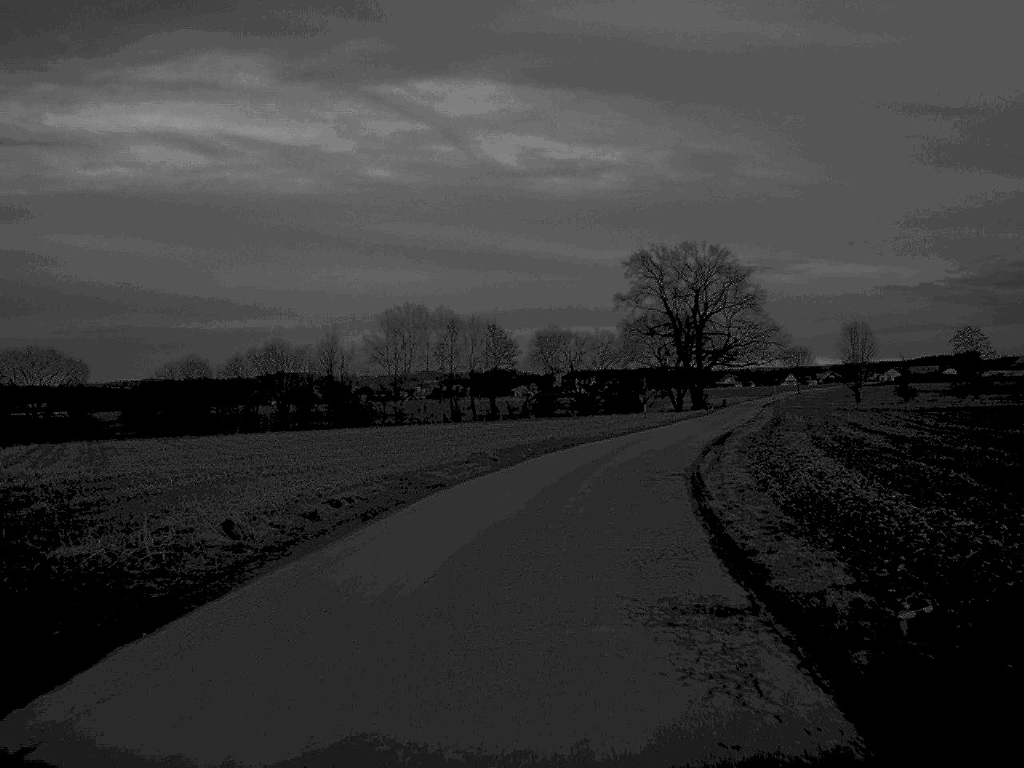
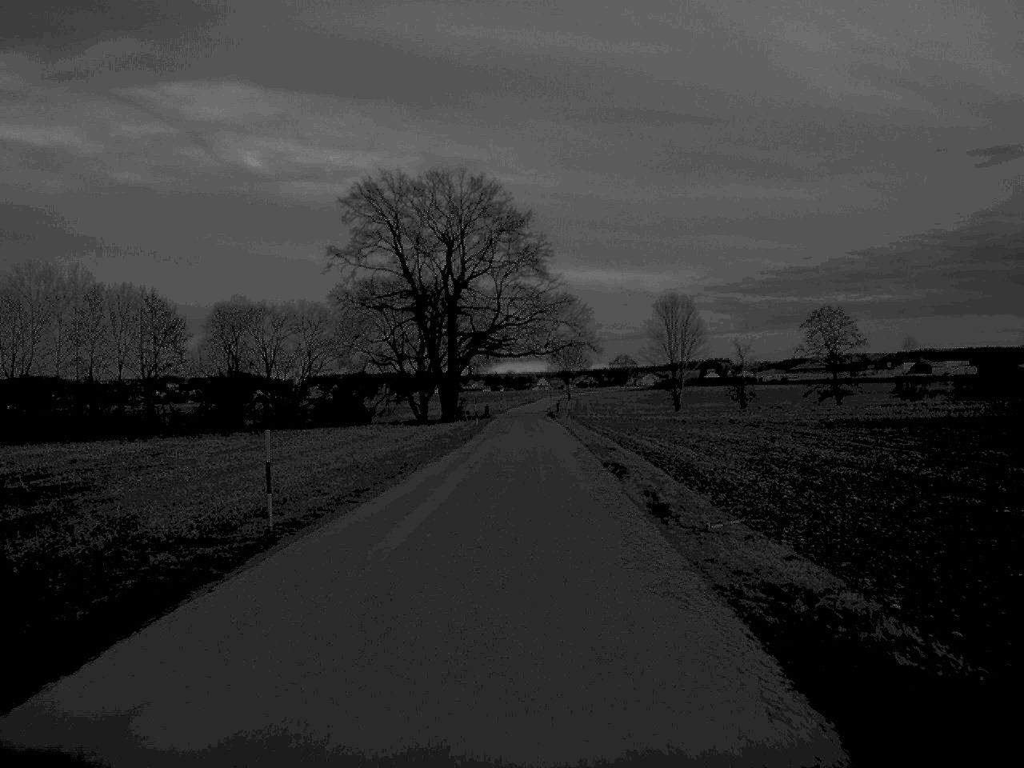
(+6.1, +51.7) m; +11°
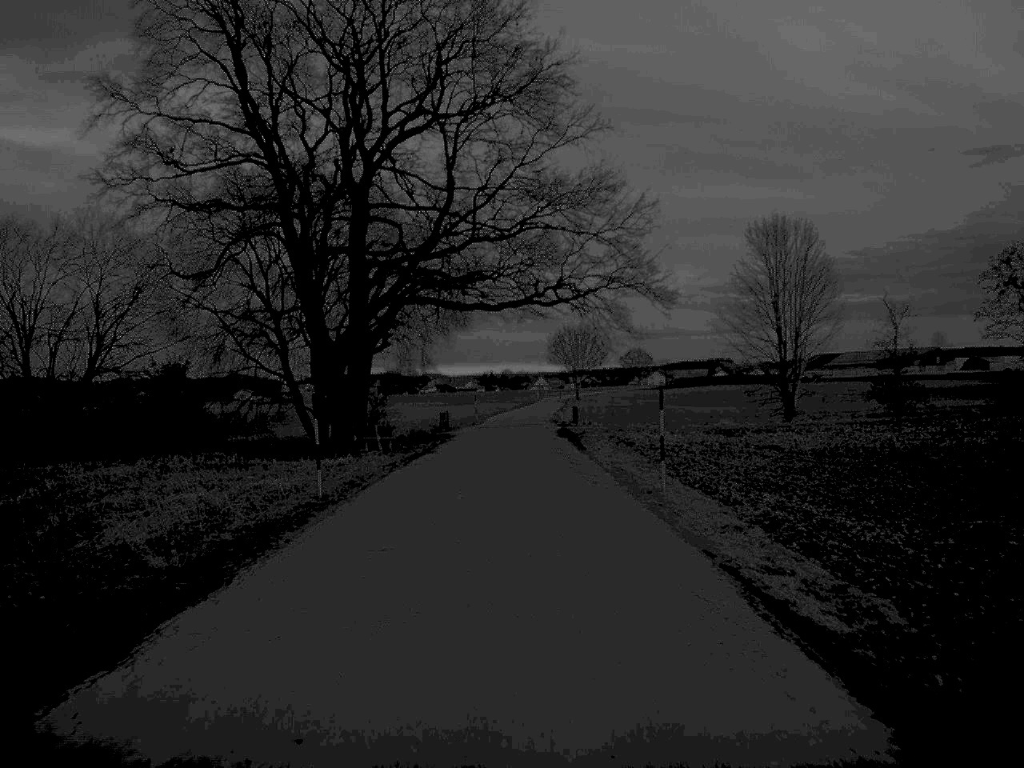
(+0.4, +55.5) m; 0°
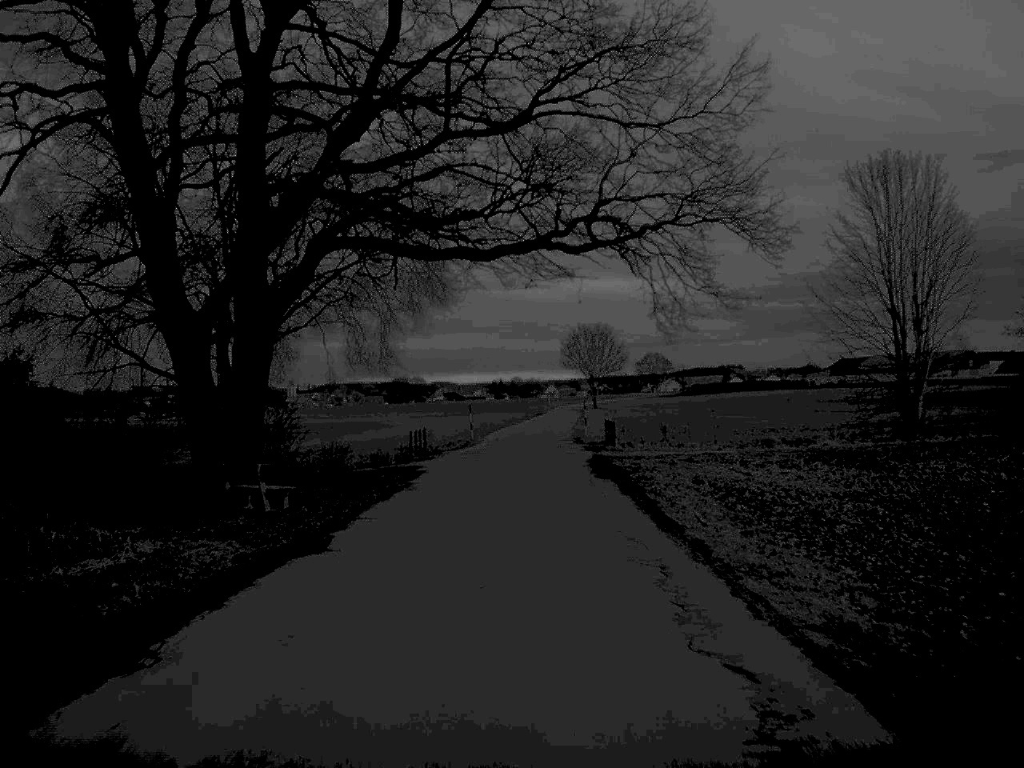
(-0.1, +20.7) m; 0°
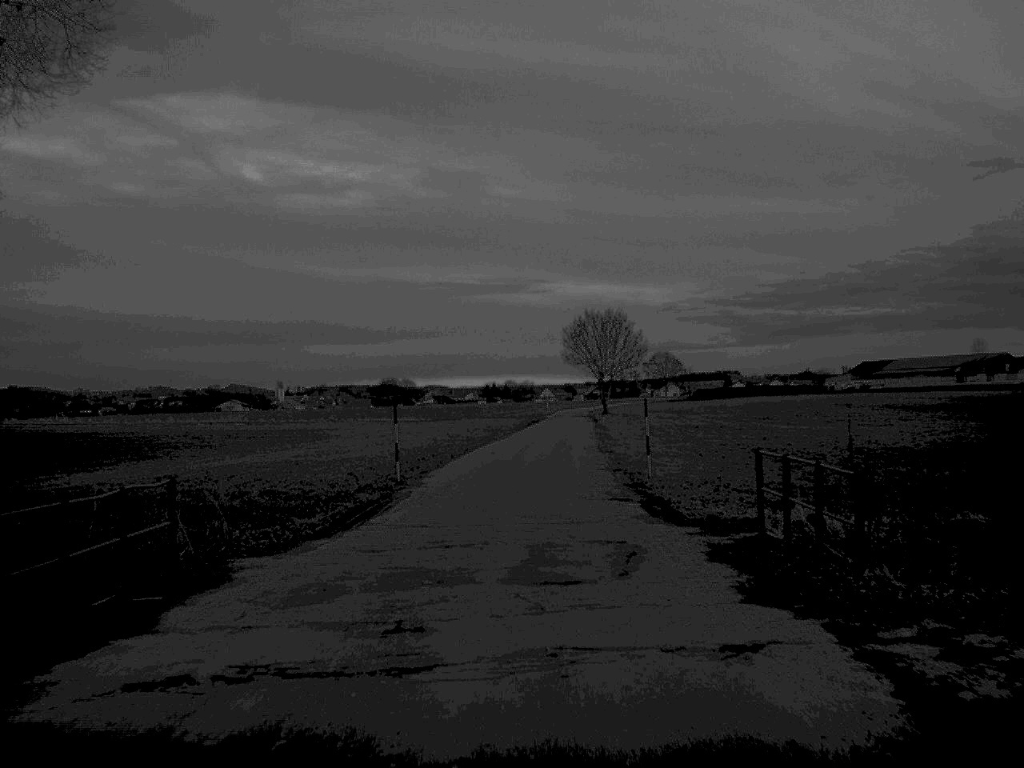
(+0.1, +32.6) m; 0°
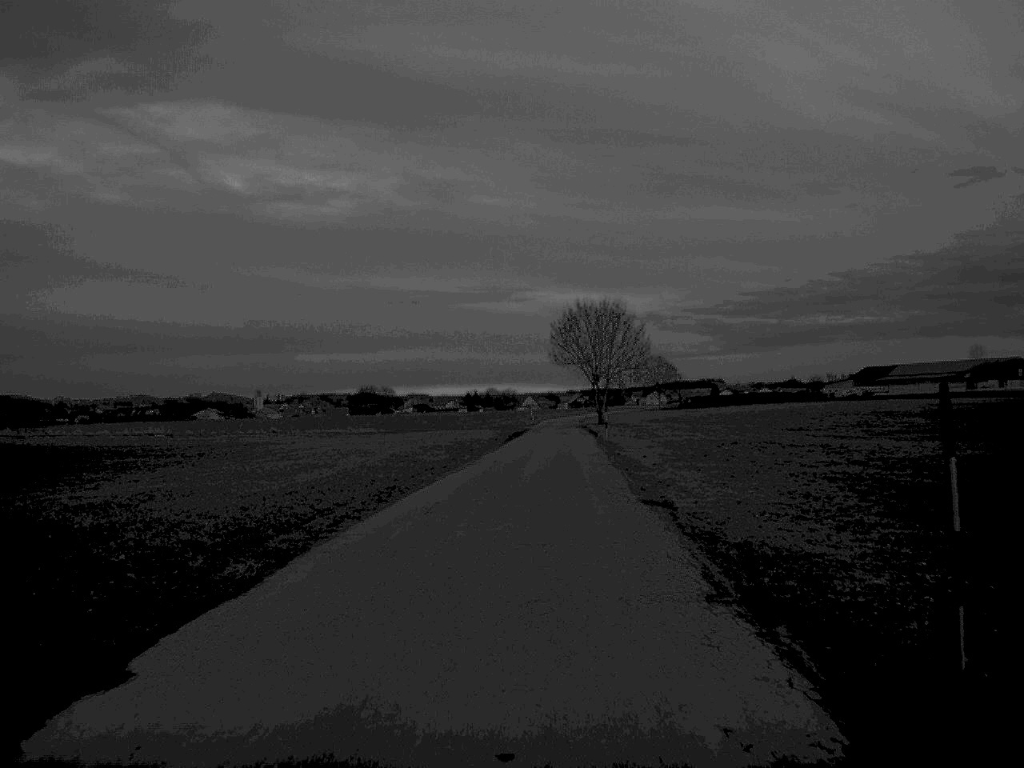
(+0.2, +20.6) m; +1°
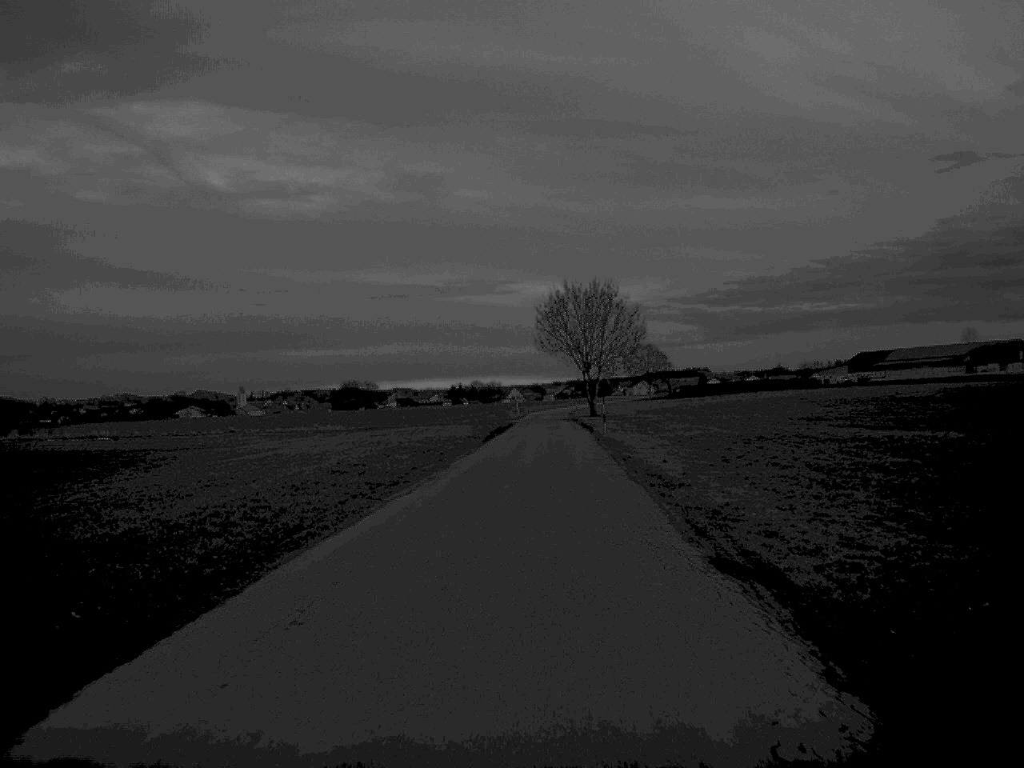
(+0.1, +10.1) m; +1°
